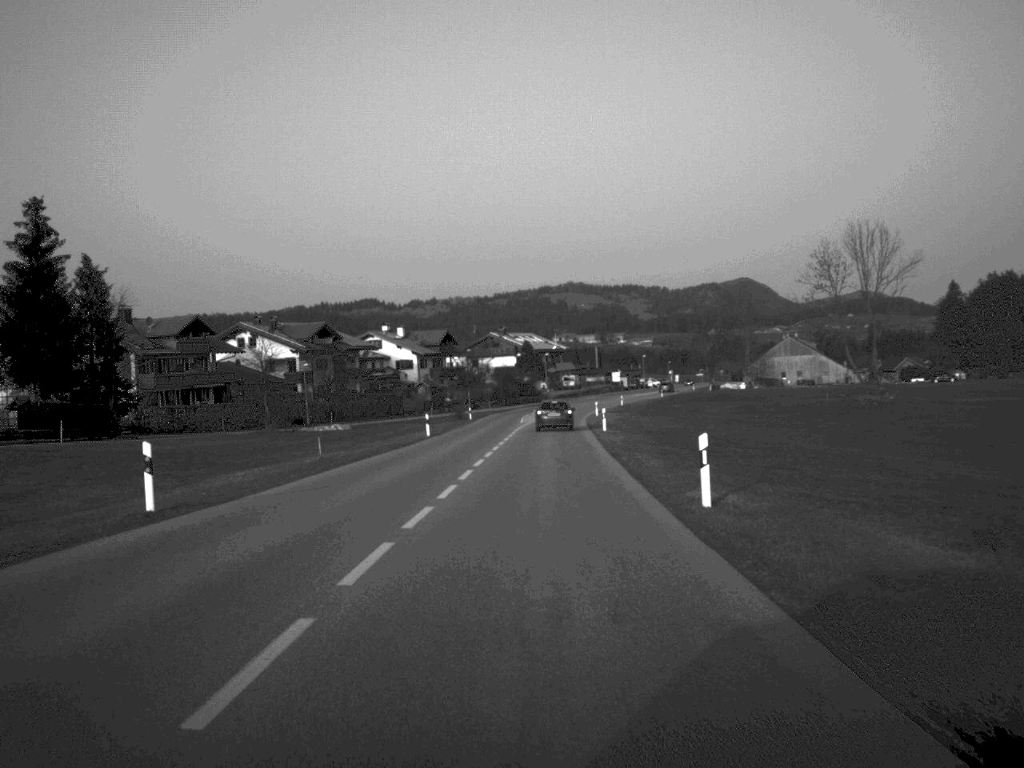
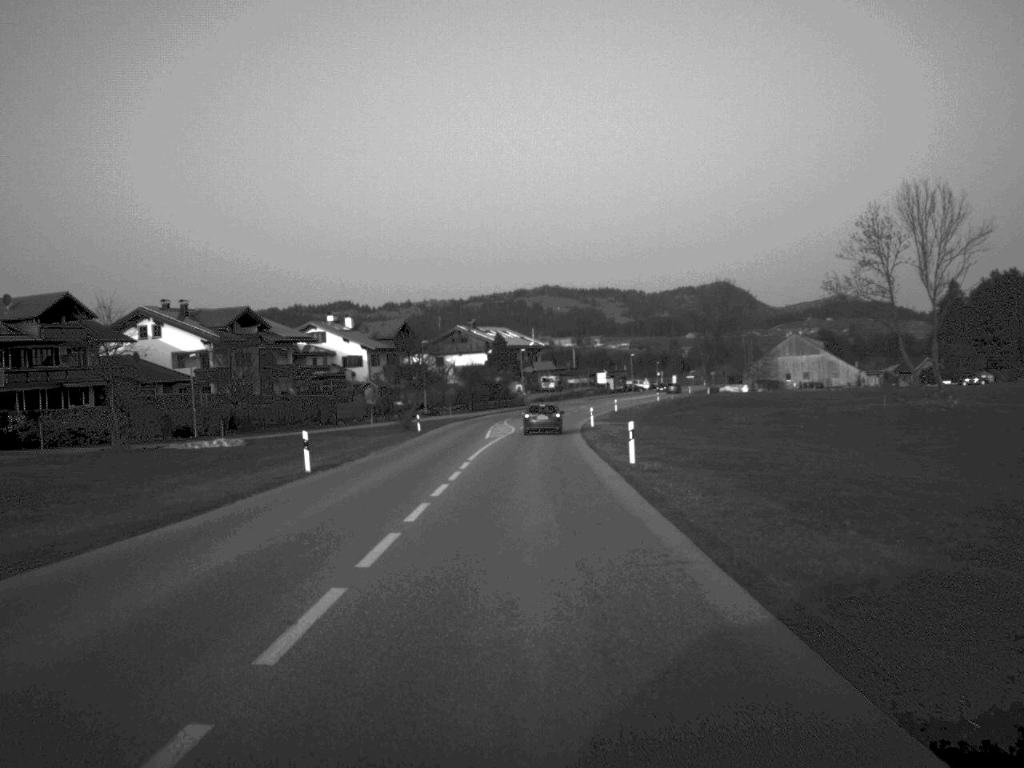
(+0.3, +26.3) m; +1°
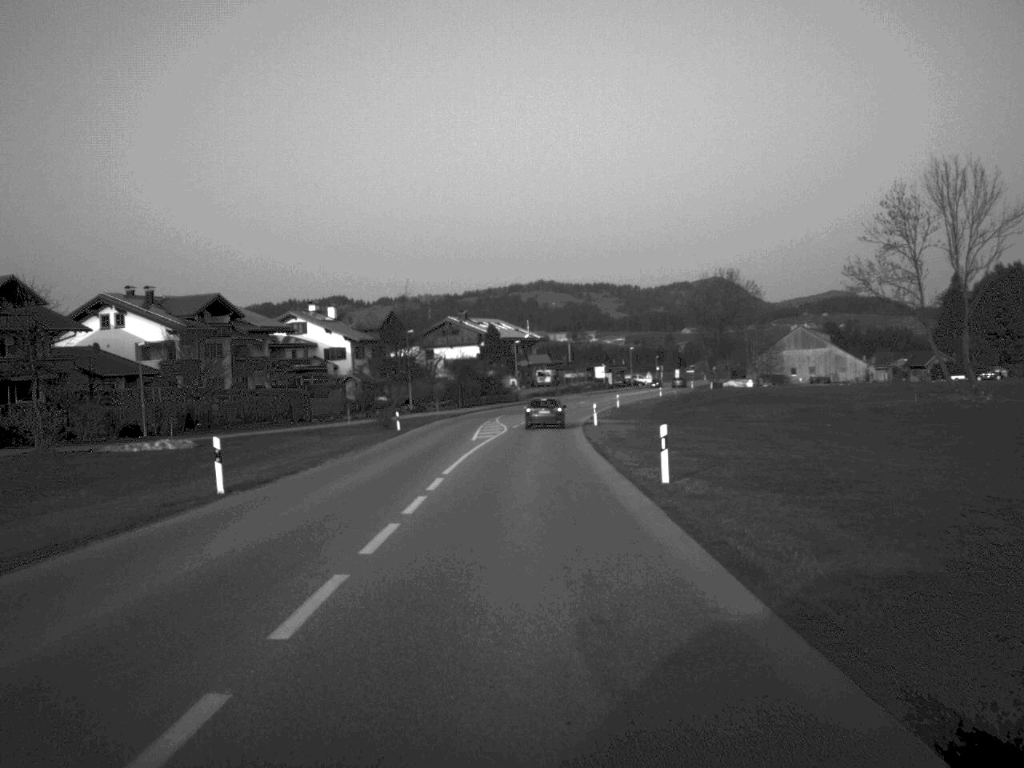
(0.0, +8.6) m; 0°
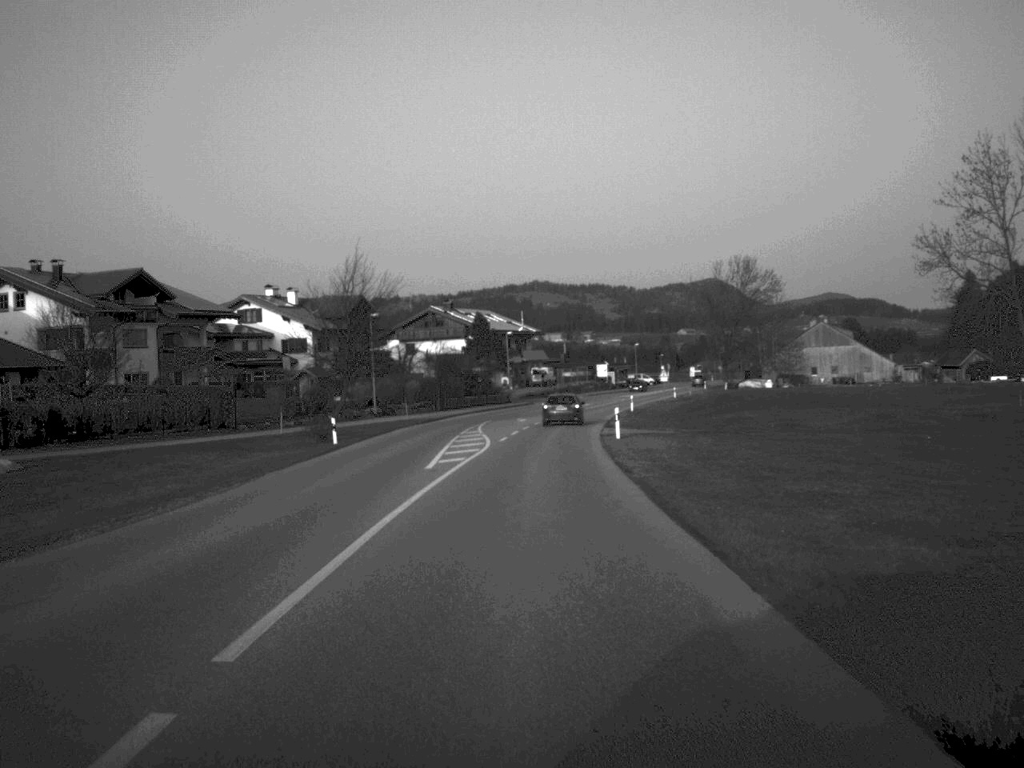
(+0.1, +19.0) m; 0°
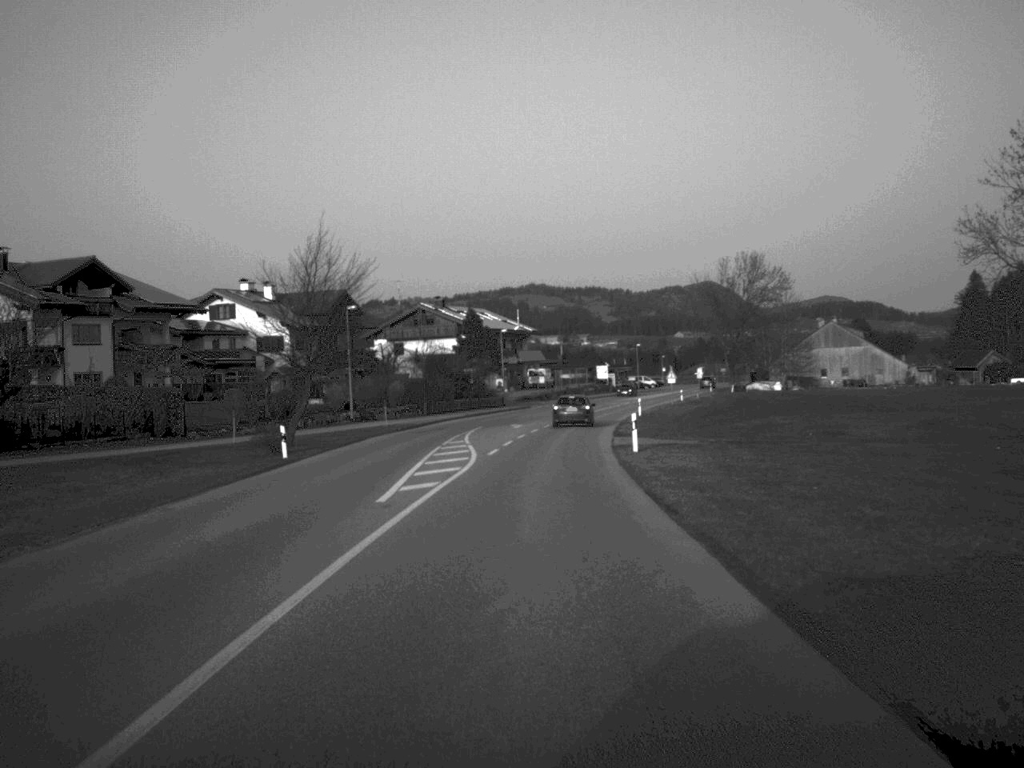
(0.0, +8.5) m; 0°
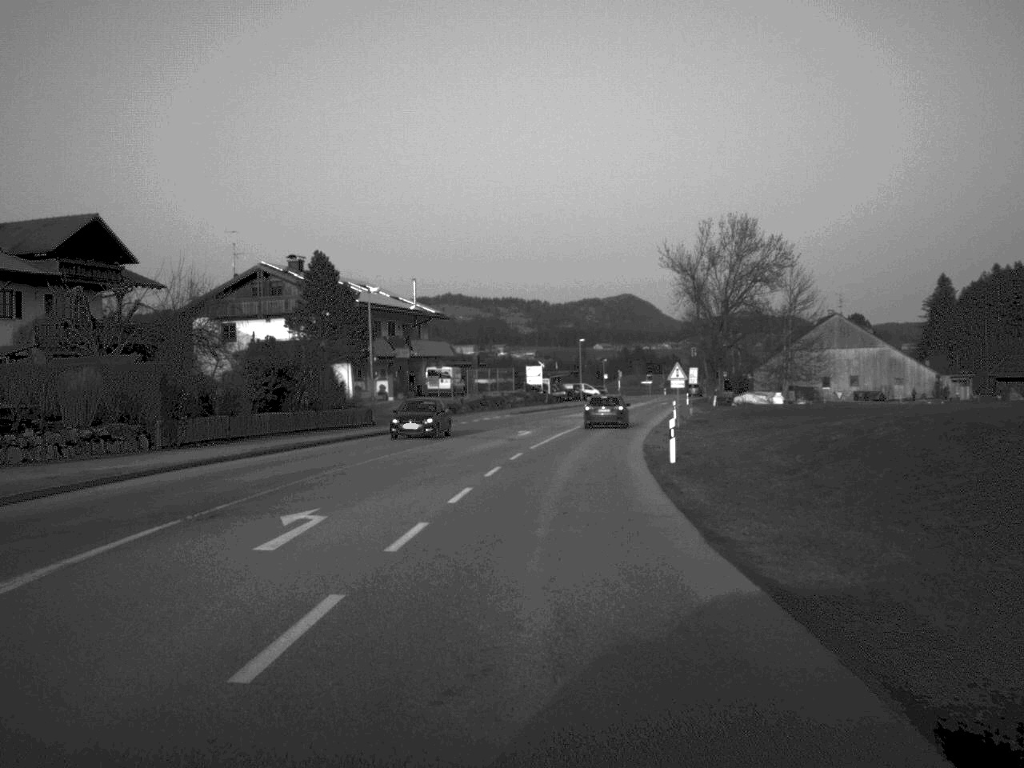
(+1.3, +45.4) m; +4°
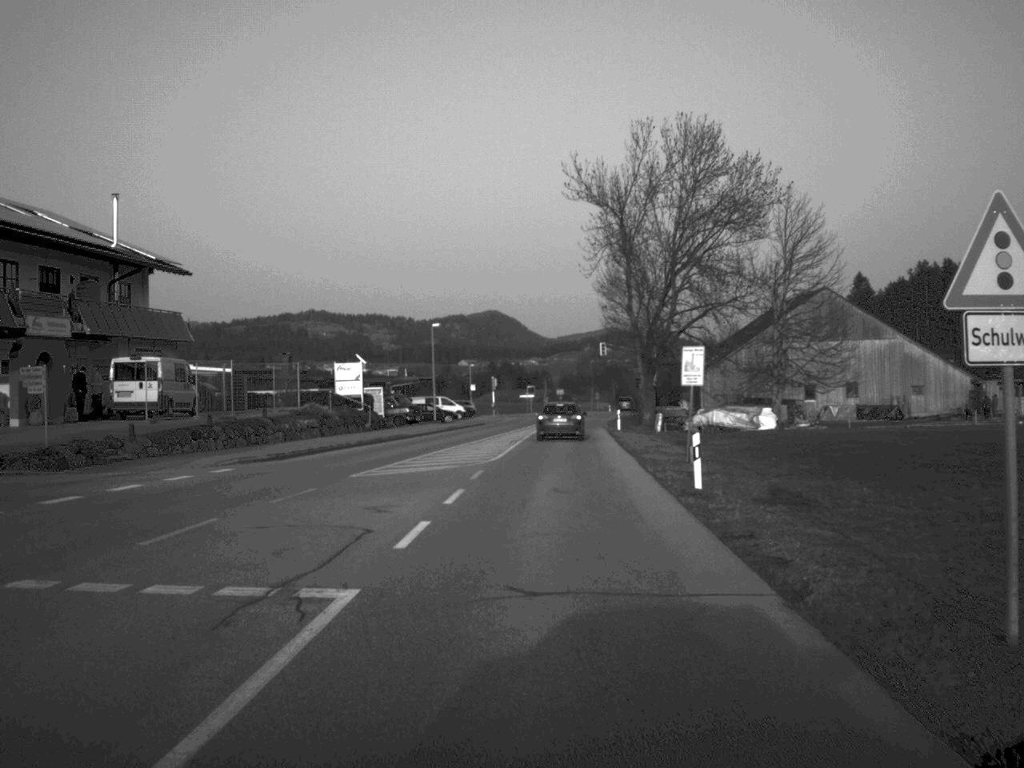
(+2.6, +47.1) m; +6°
